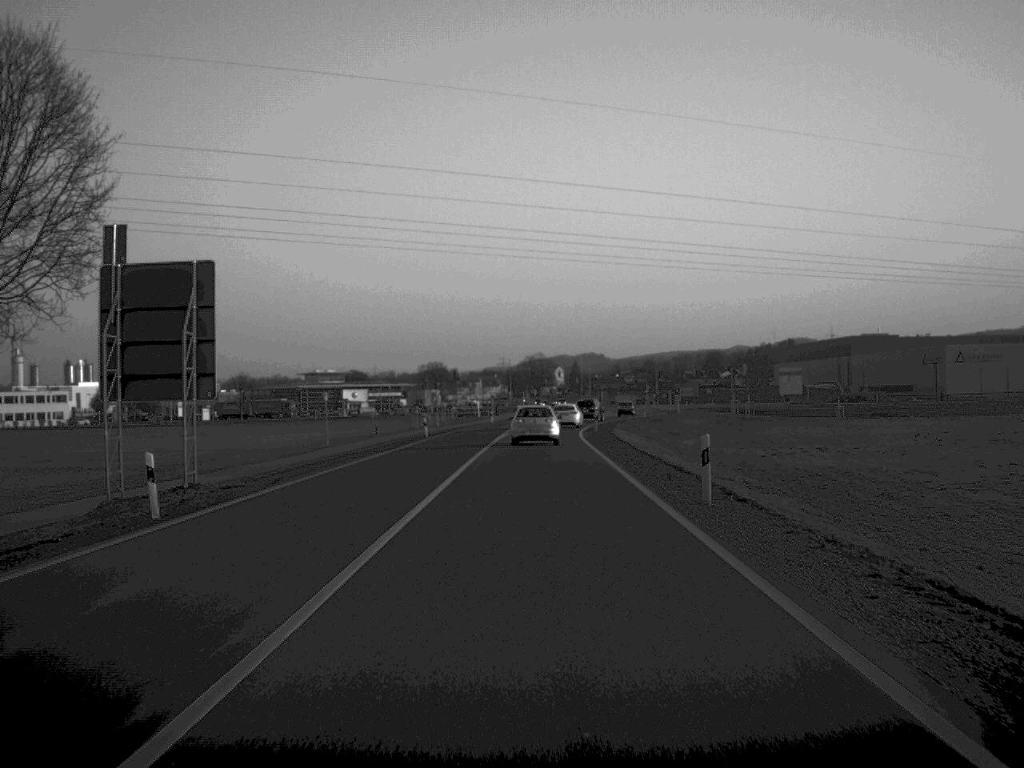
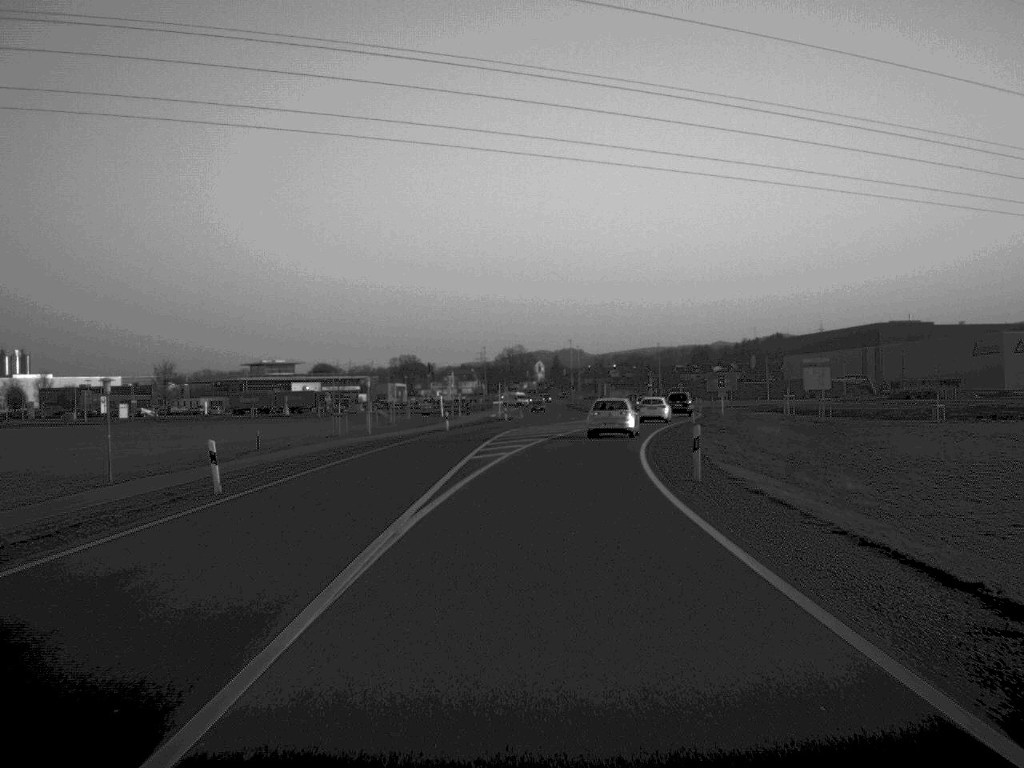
(+0.1, +44.0) m; +1°
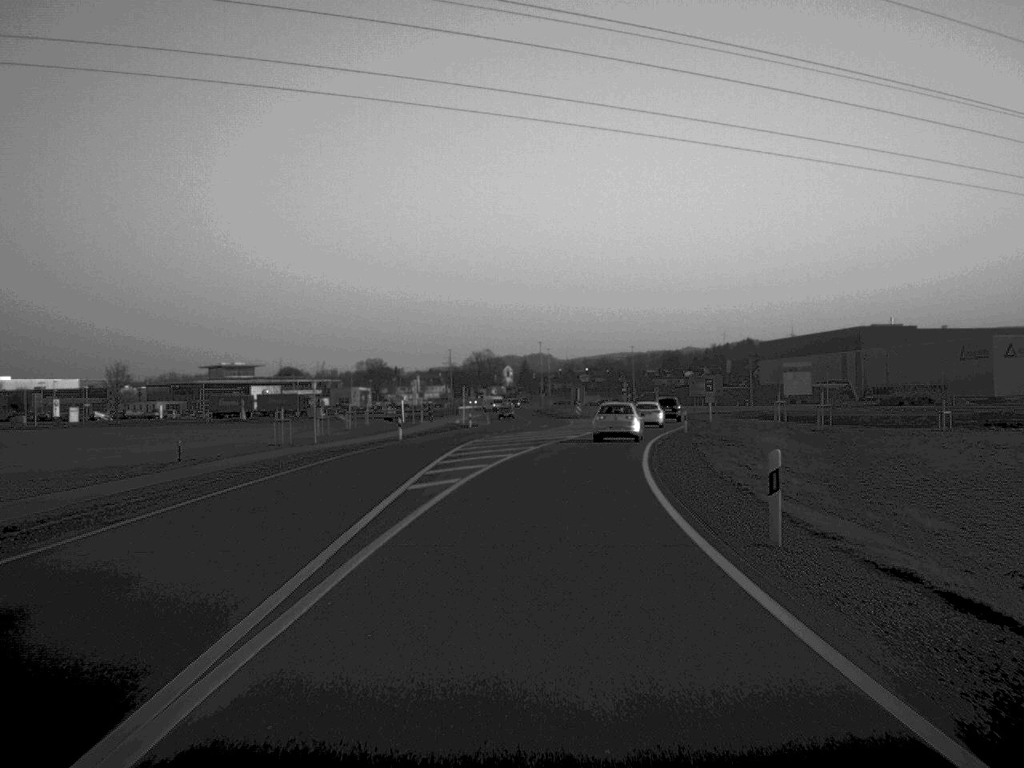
(+0.1, +9.9) m; +1°
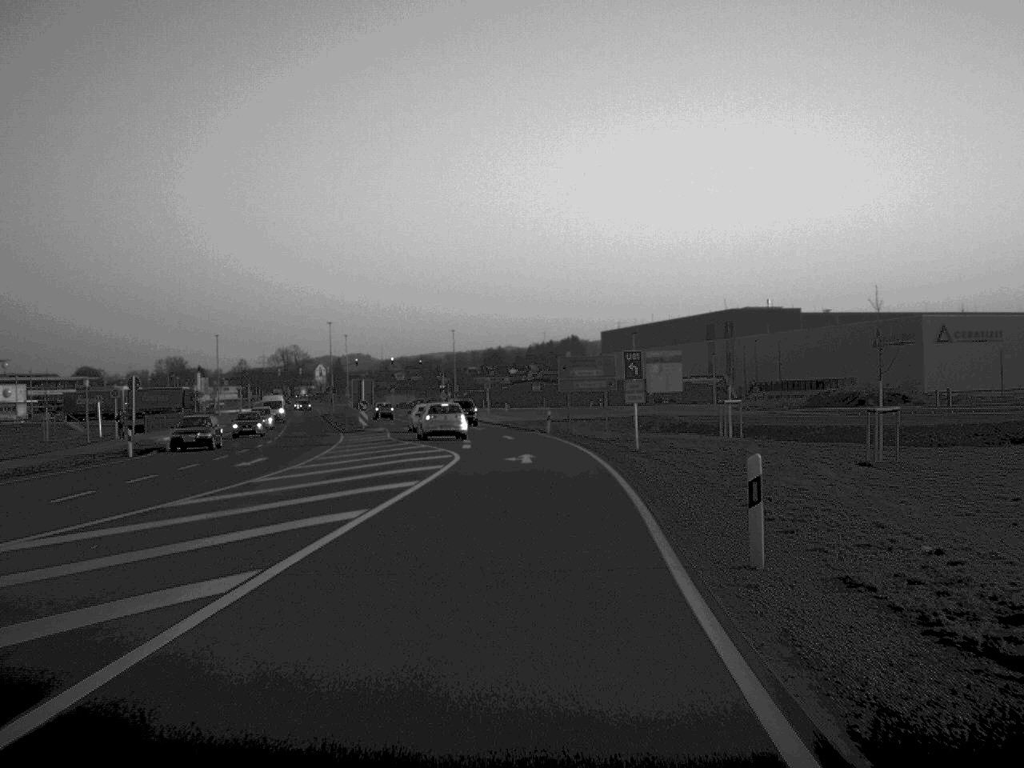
(+3.8, +50.0) m; +8°
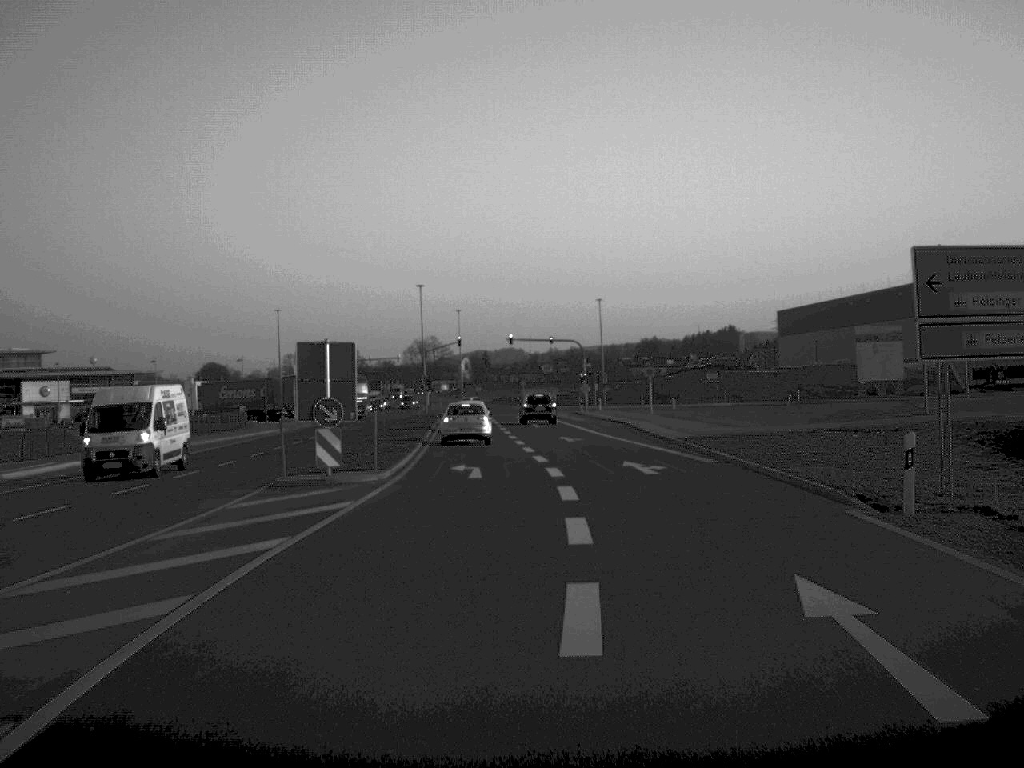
(-1.8, +44.5) m; -7°
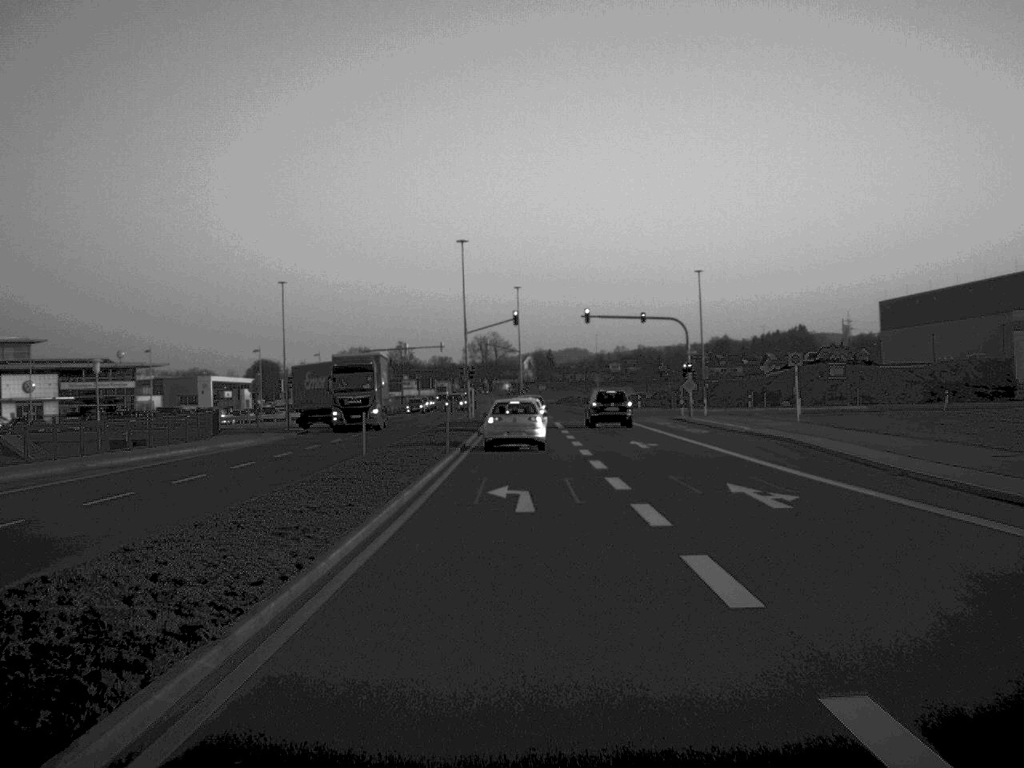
(-0.9, +28.3) m; -3°
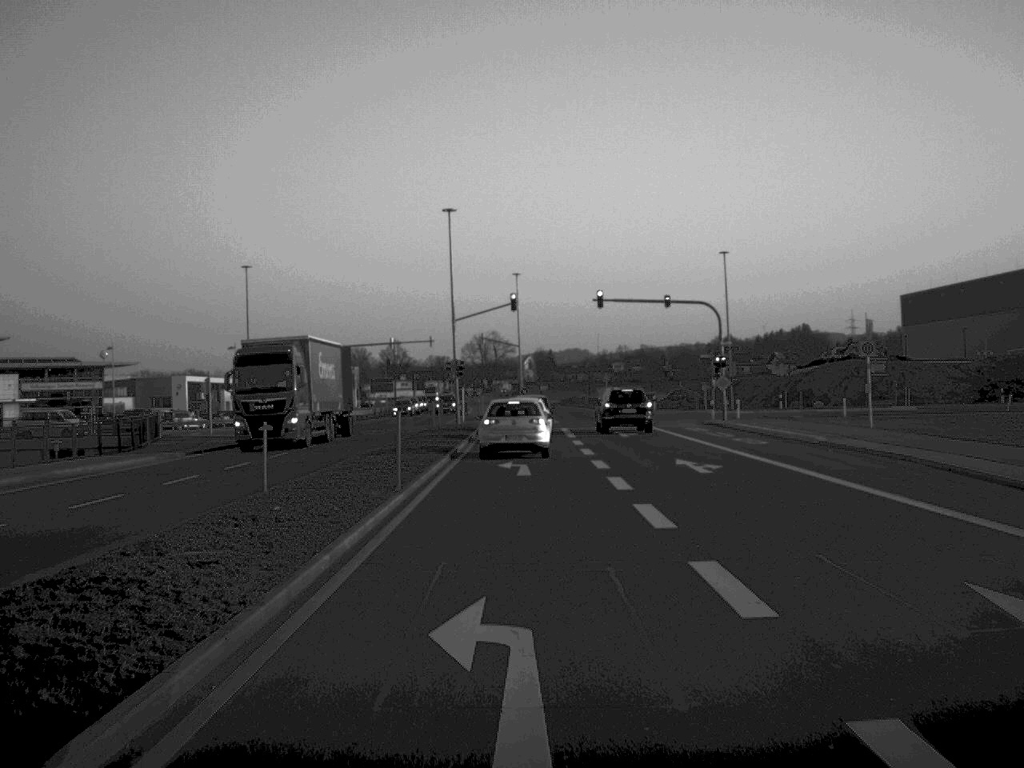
(0.0, +12.5) m; 0°
